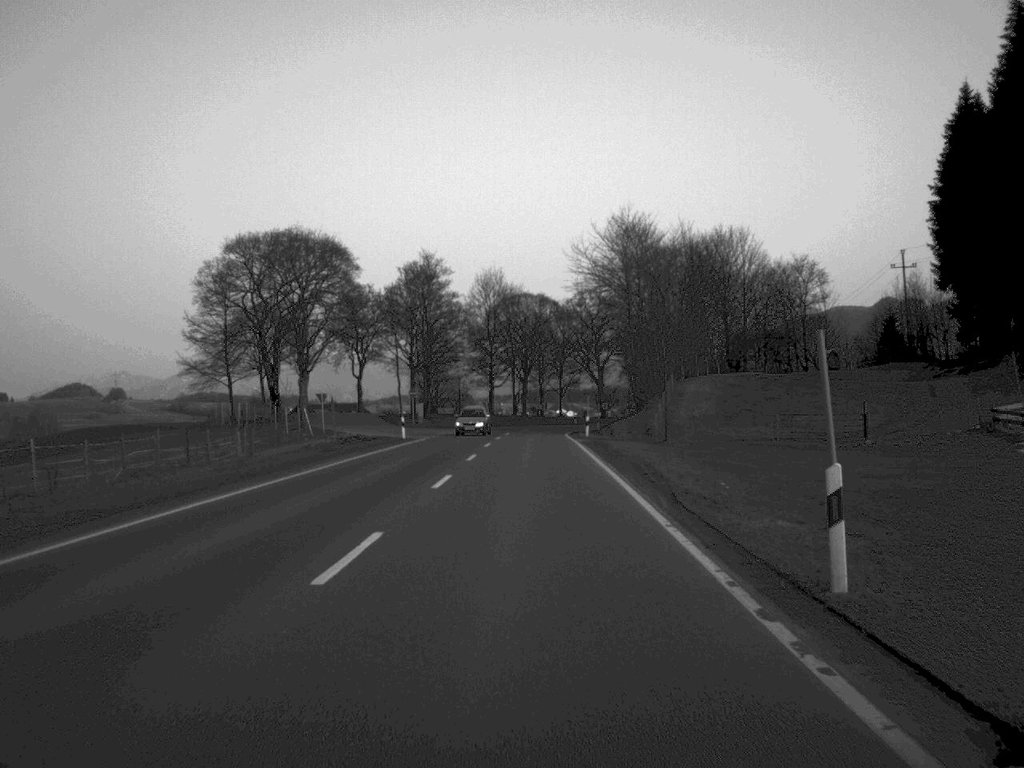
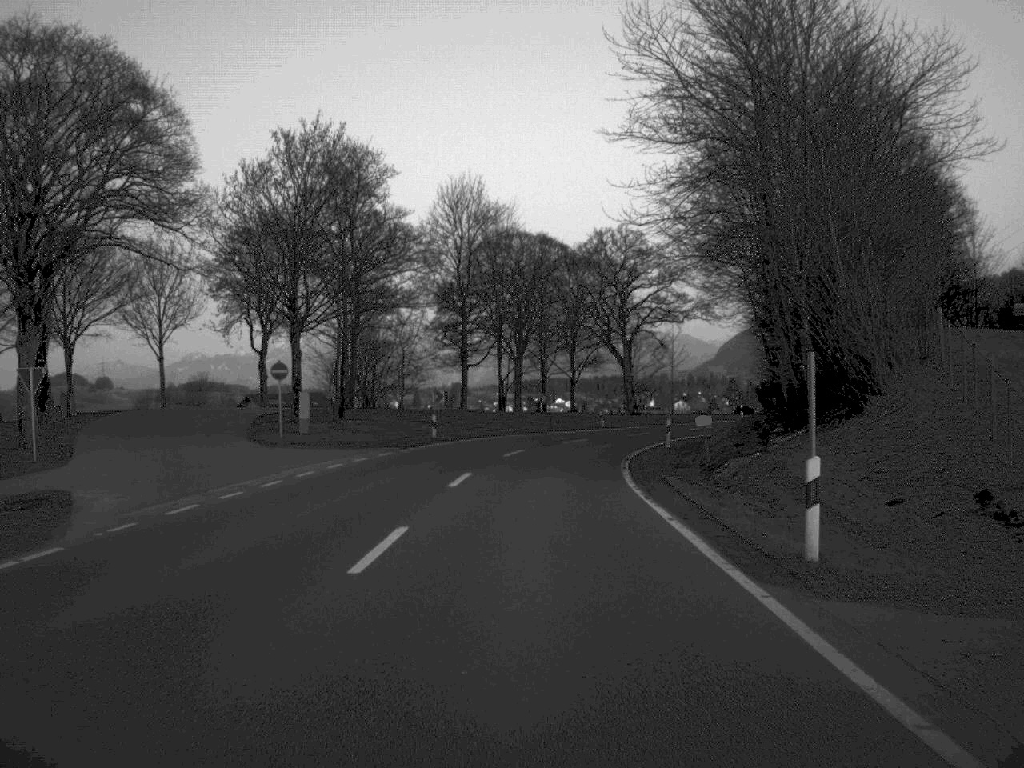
(+0.2, +46.9) m; 0°
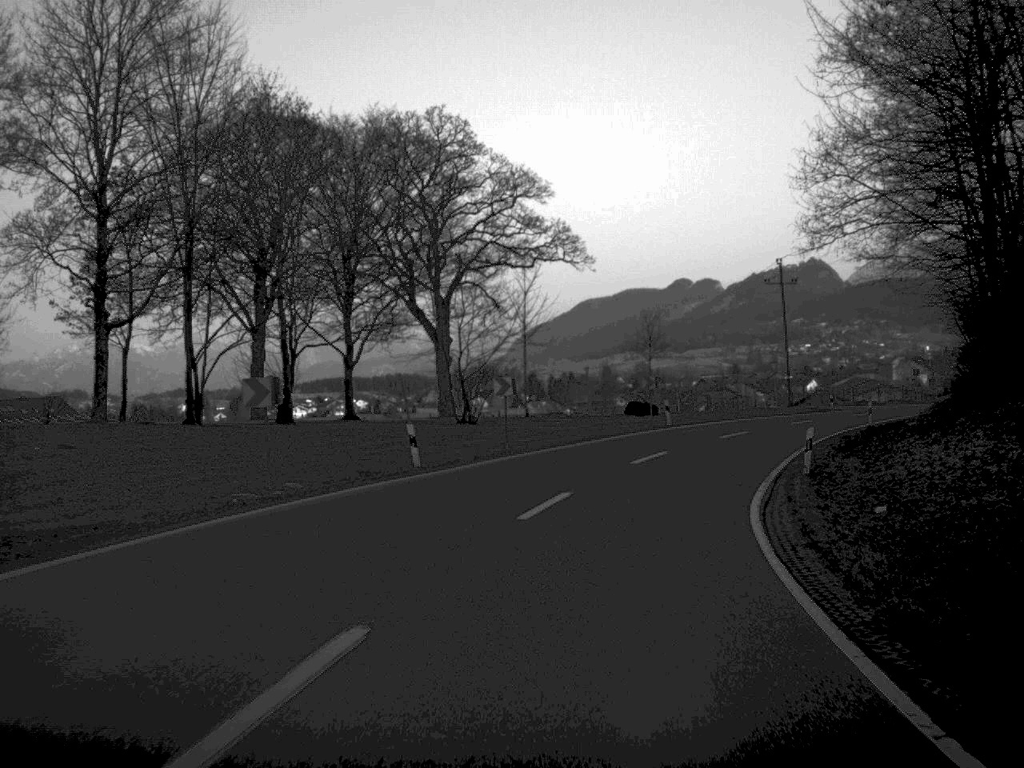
(+2.1, +42.6) m; +10°
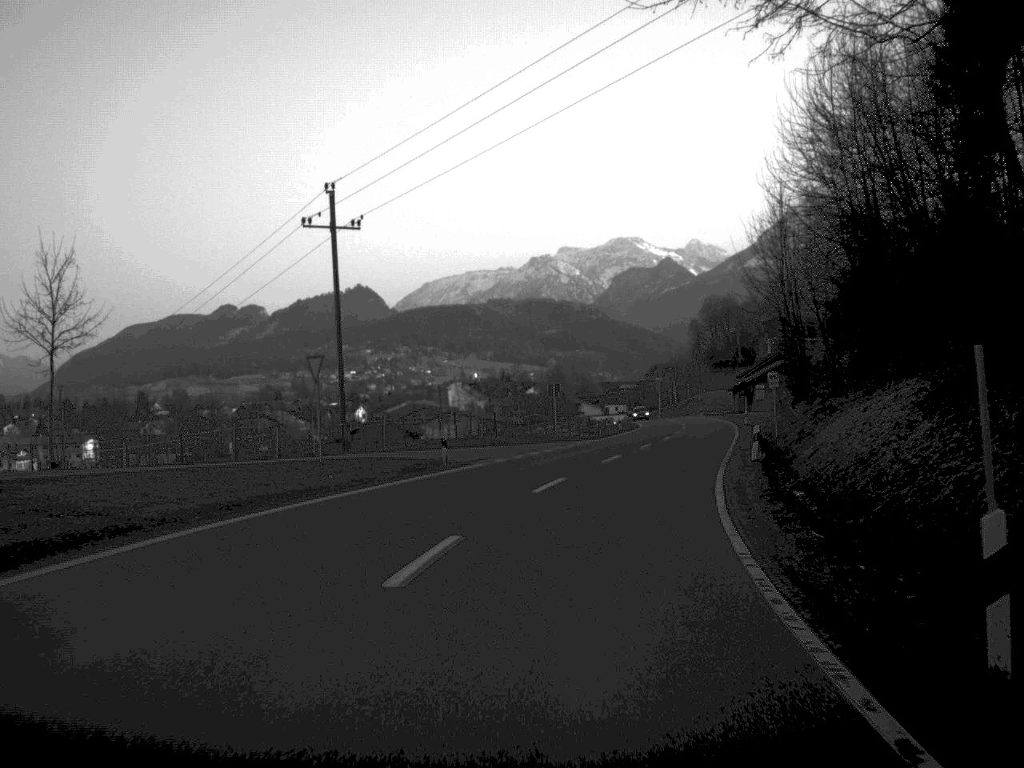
(+7.6, +40.1) m; +20°
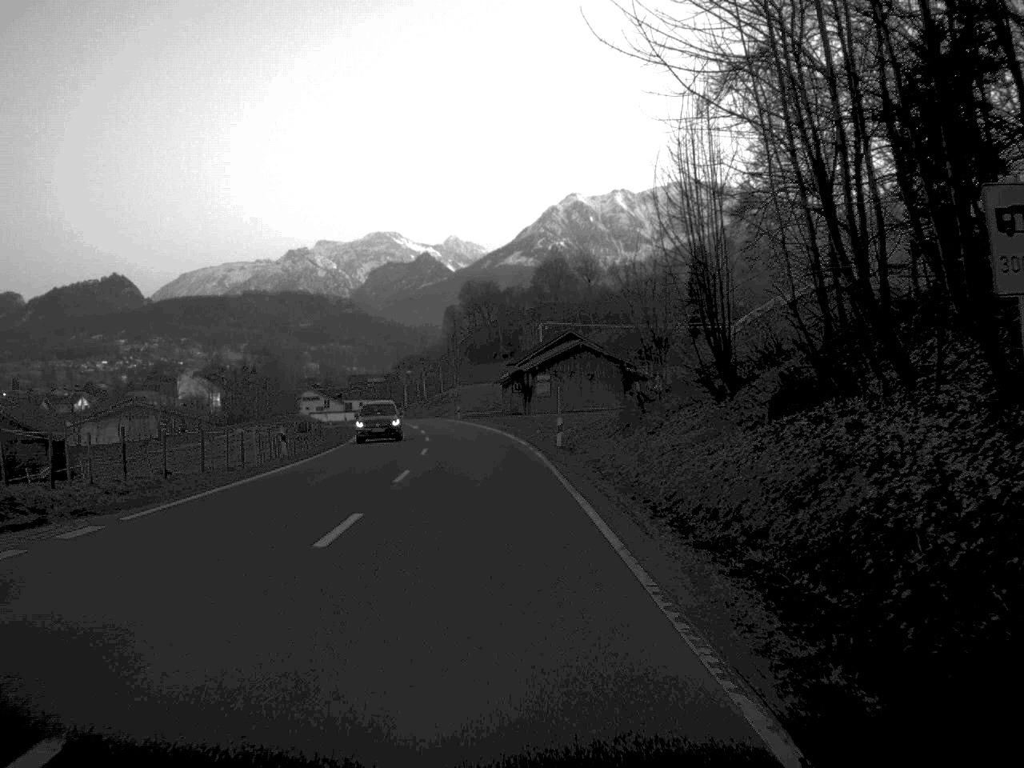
(+5.6, +44.1) m; +11°
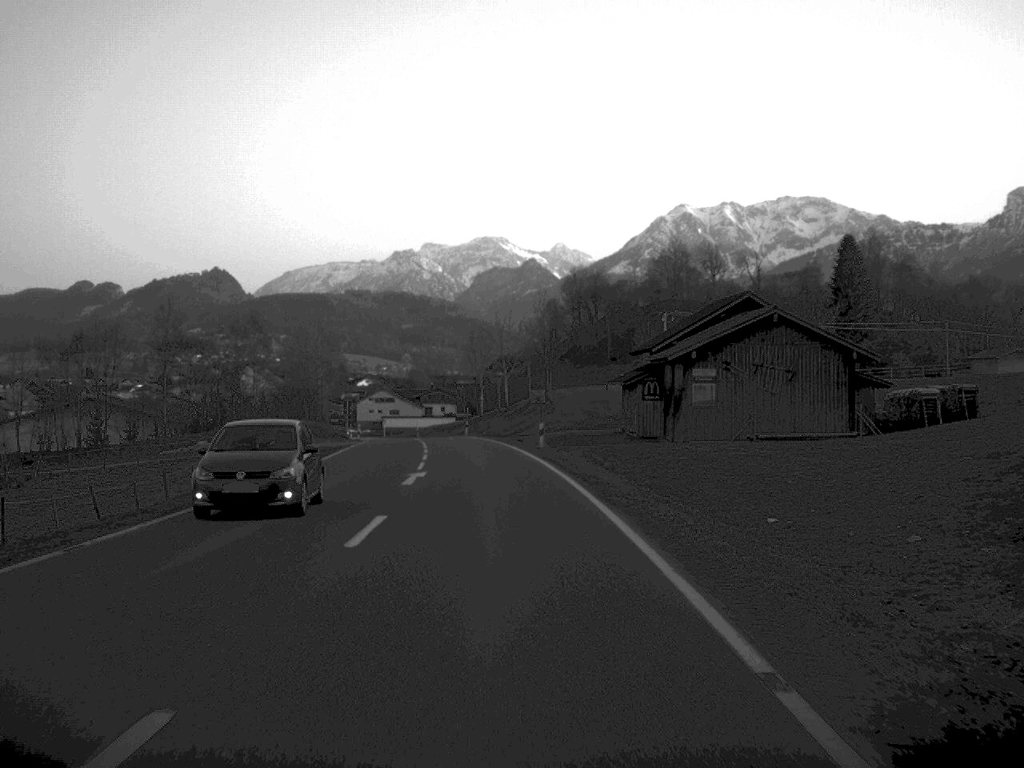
(-1.8, +47.2) m; -5°
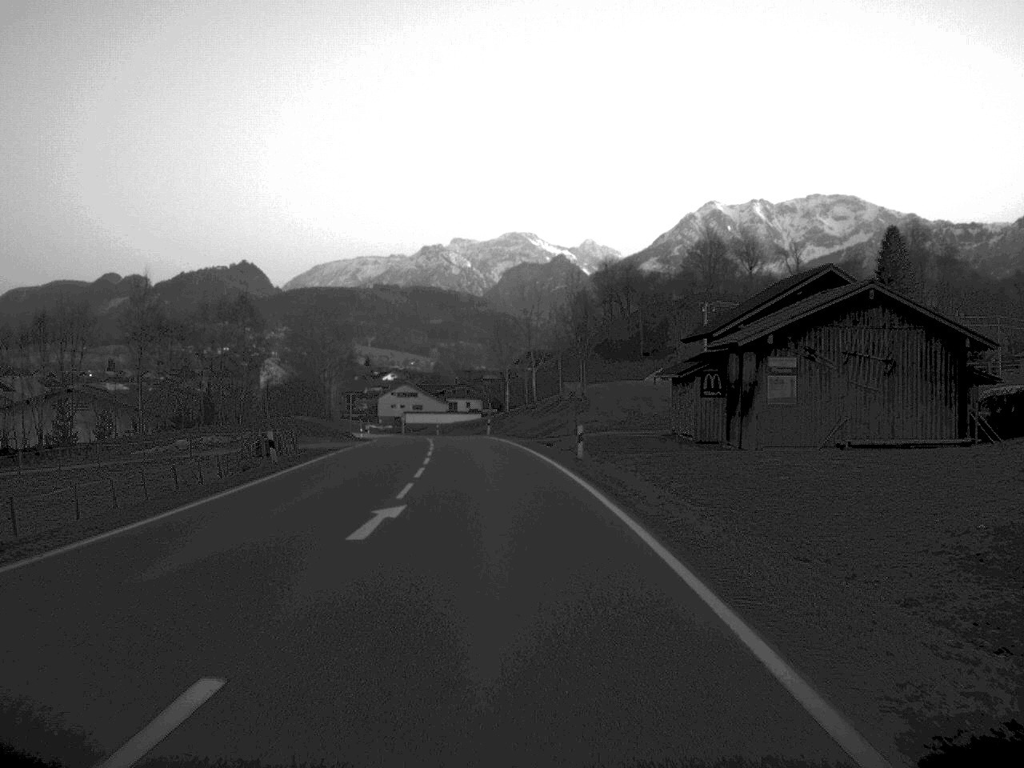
(-0.1, +11.3) m; -1°
